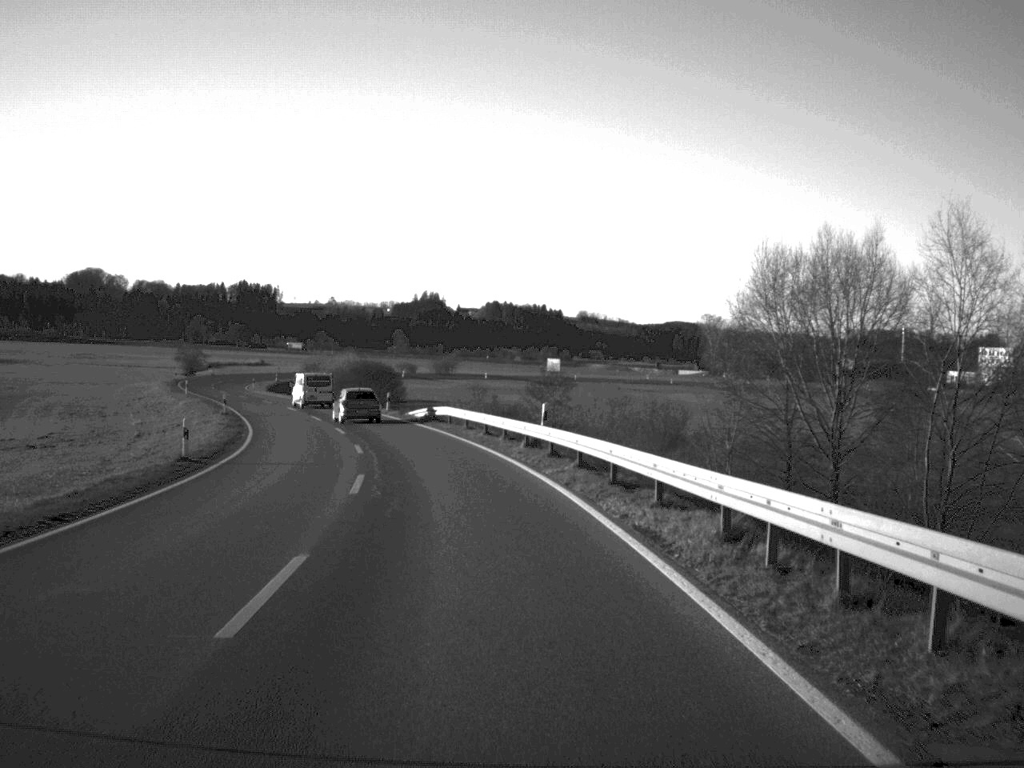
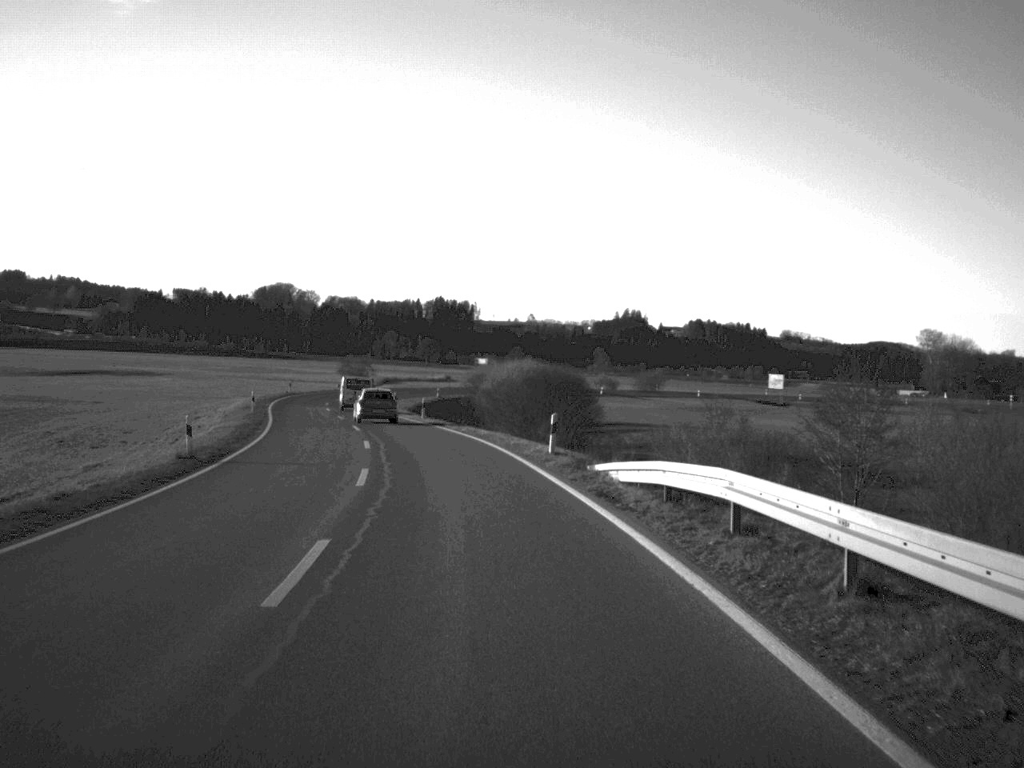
(-2.8, +35.3) m; -9°
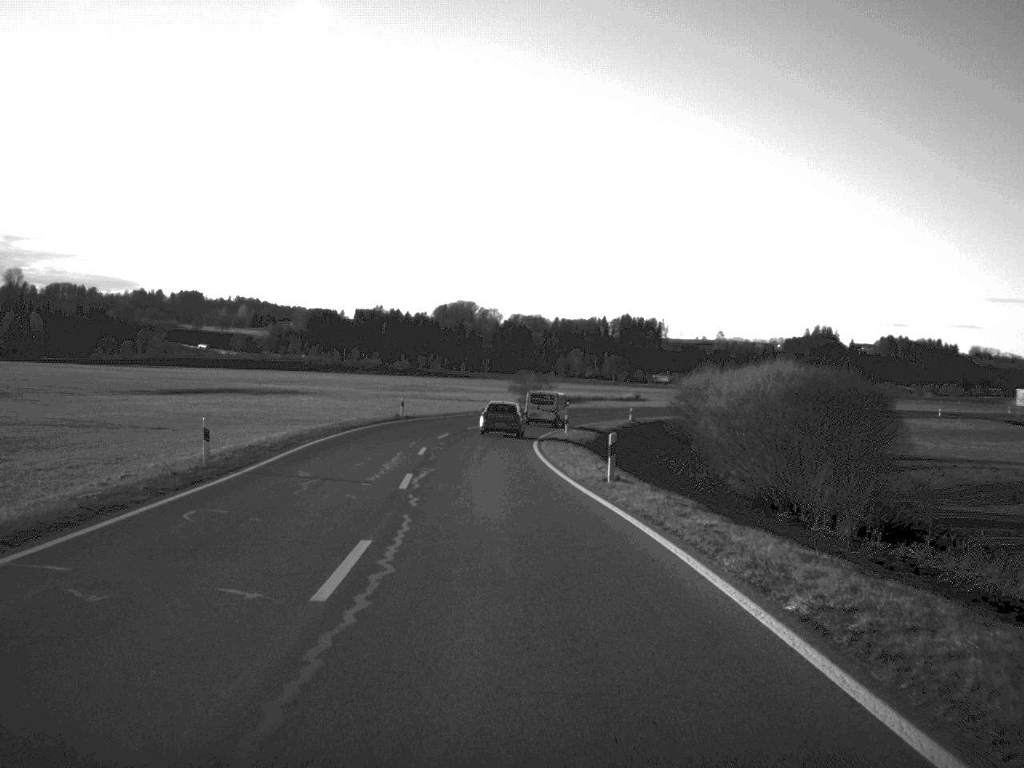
(-2.7, +35.6) m; -8°
